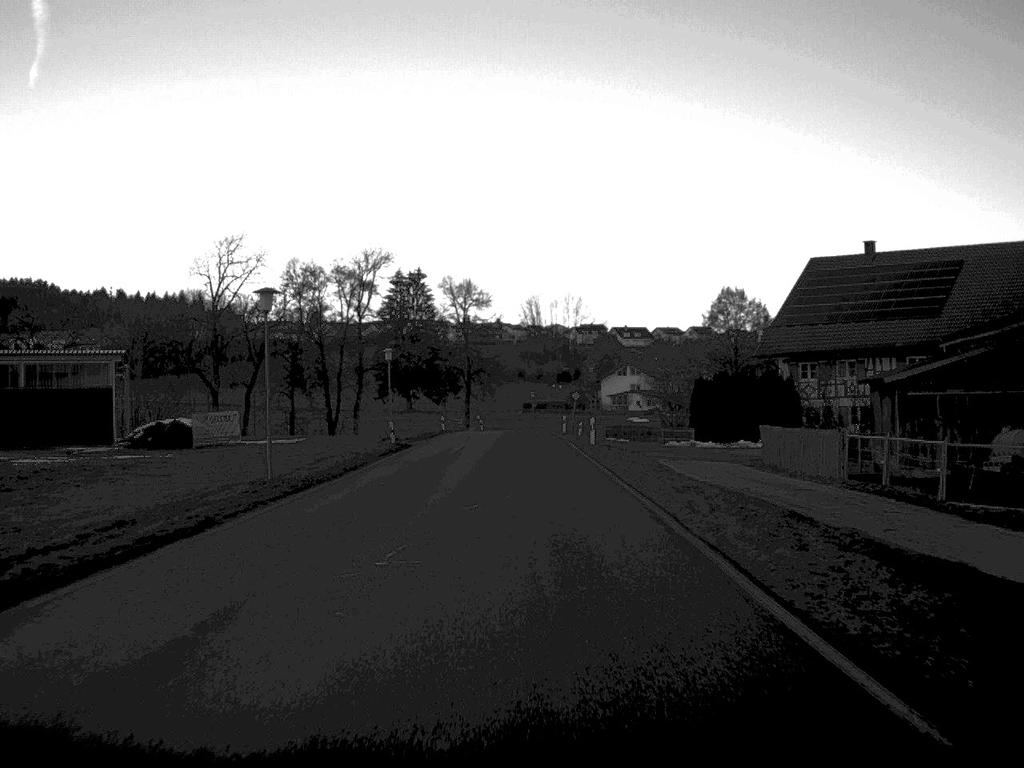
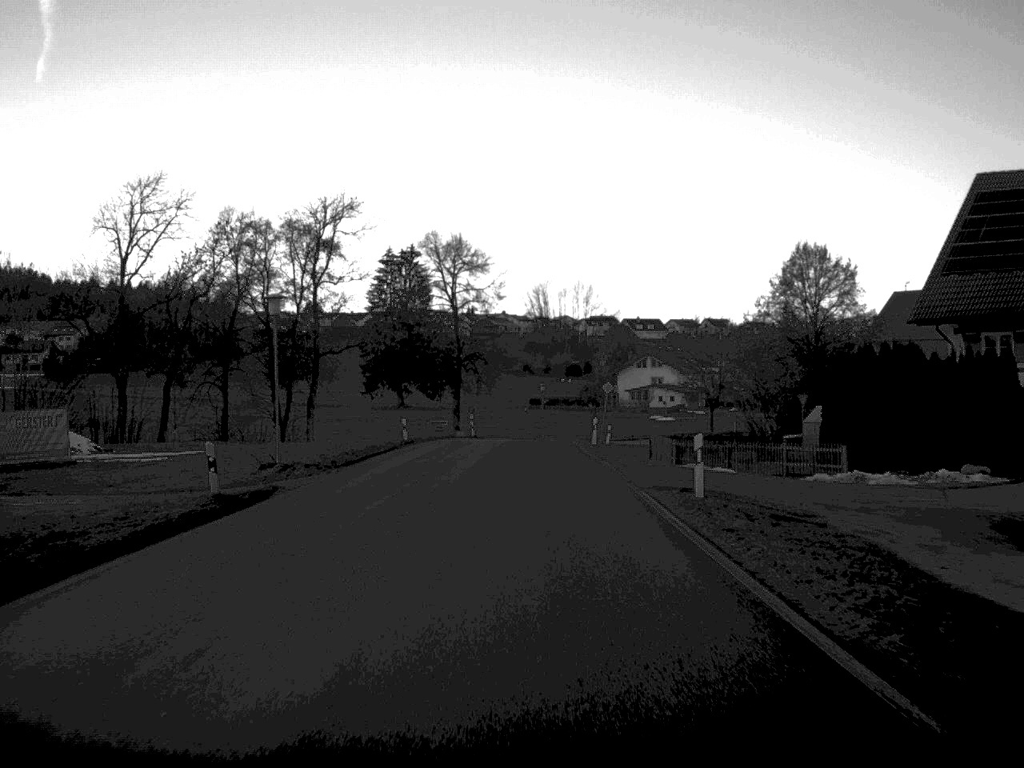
(-0.1, +28.2) m; 0°
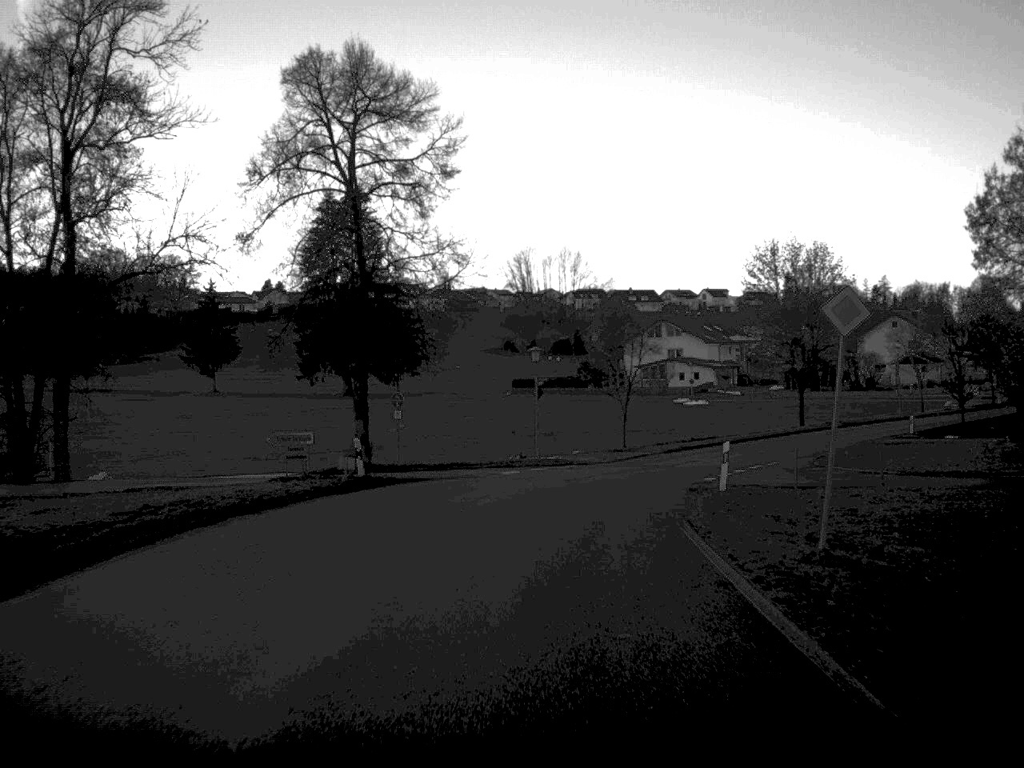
(+0.1, +46.4) m; +1°
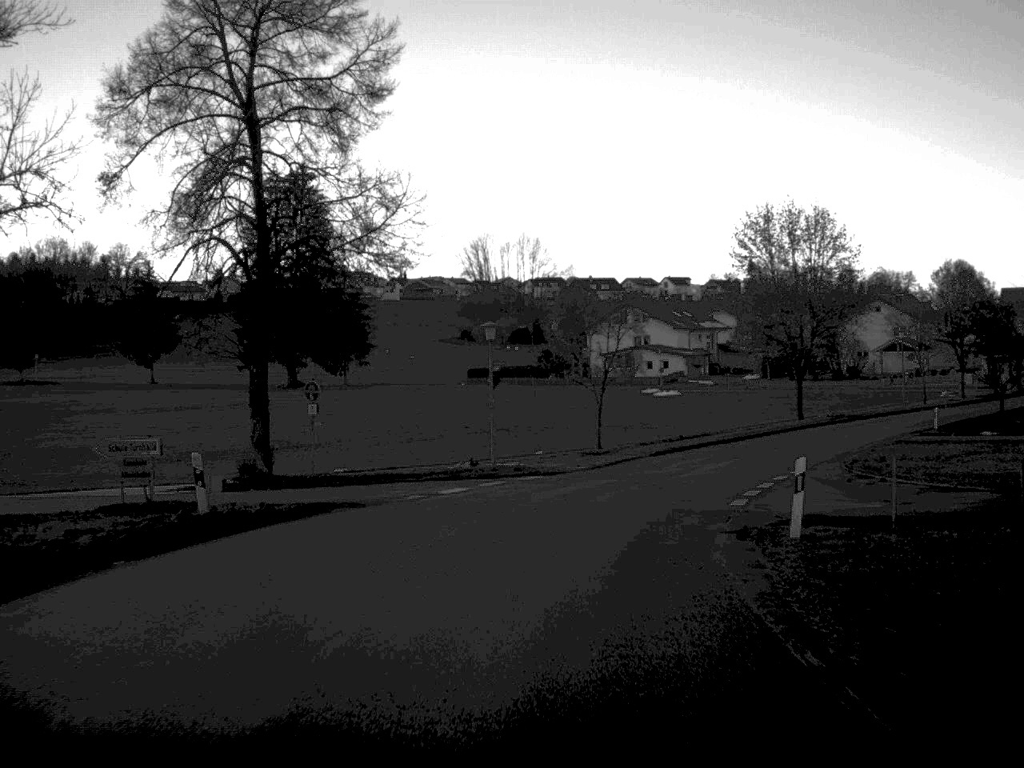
(+0.1, +10.8) m; +2°
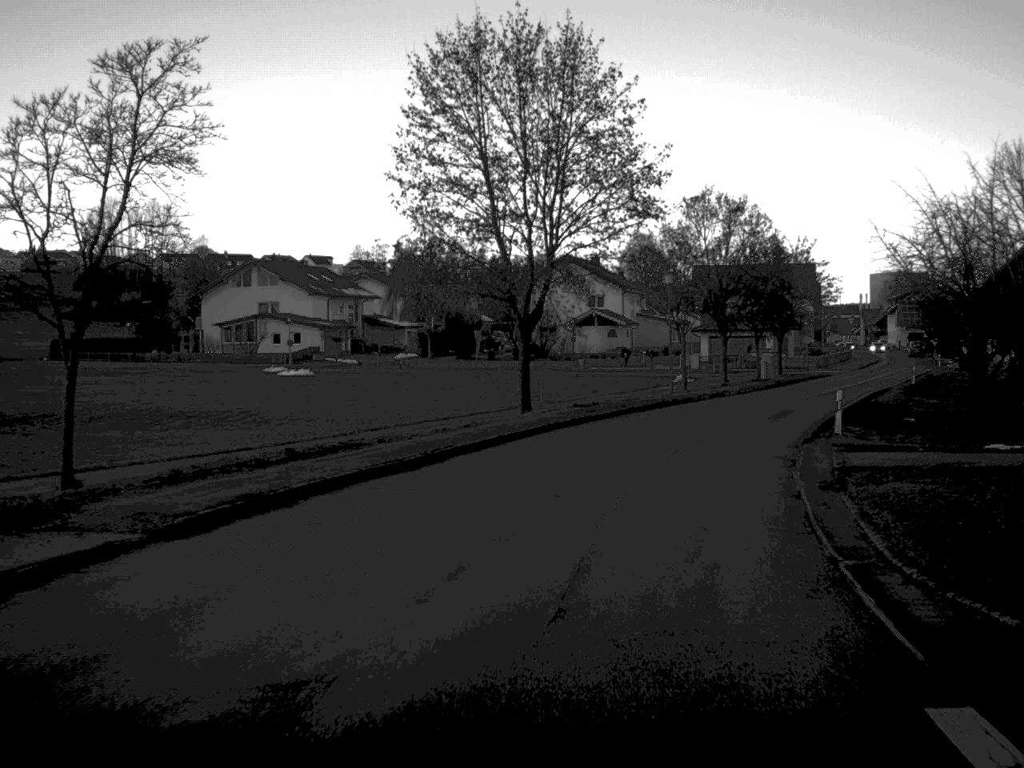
(+4.0, +31.1) m; +16°
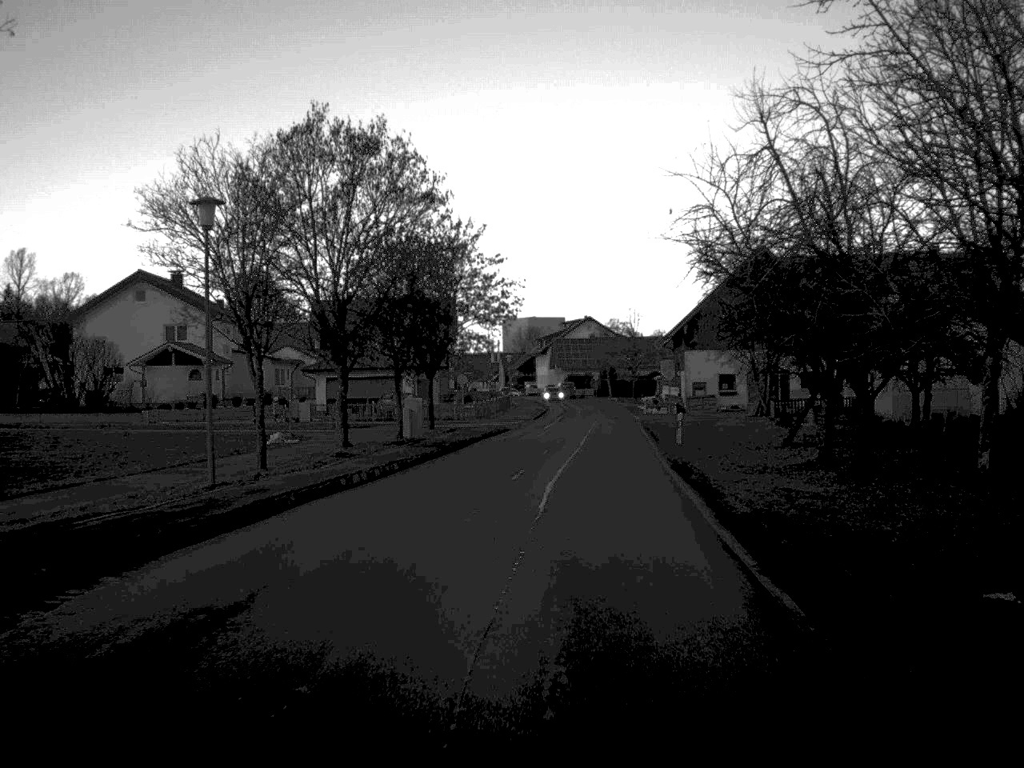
(+4.5, +29.4) m; +16°
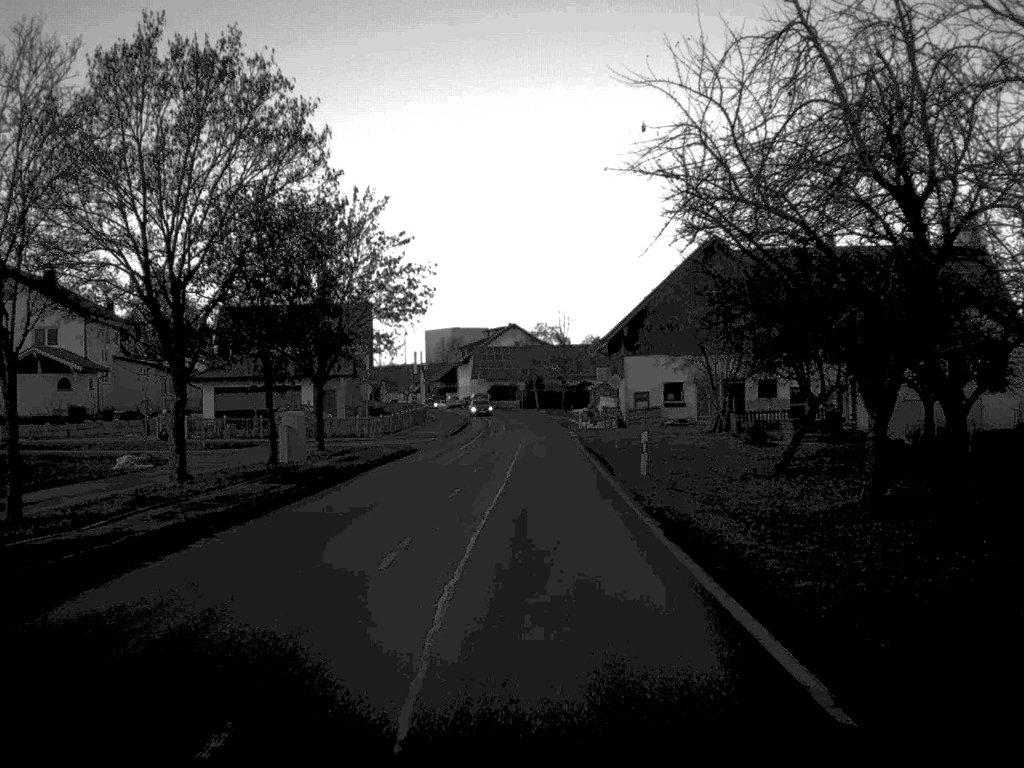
(+0.3, +10.9) m; +3°
